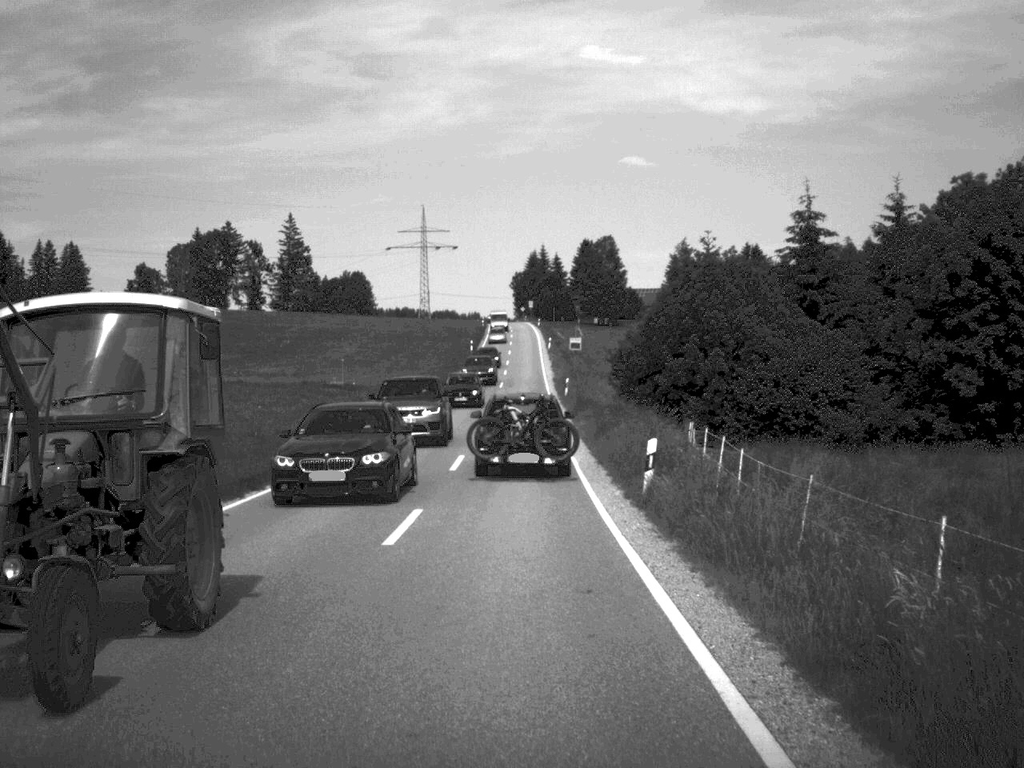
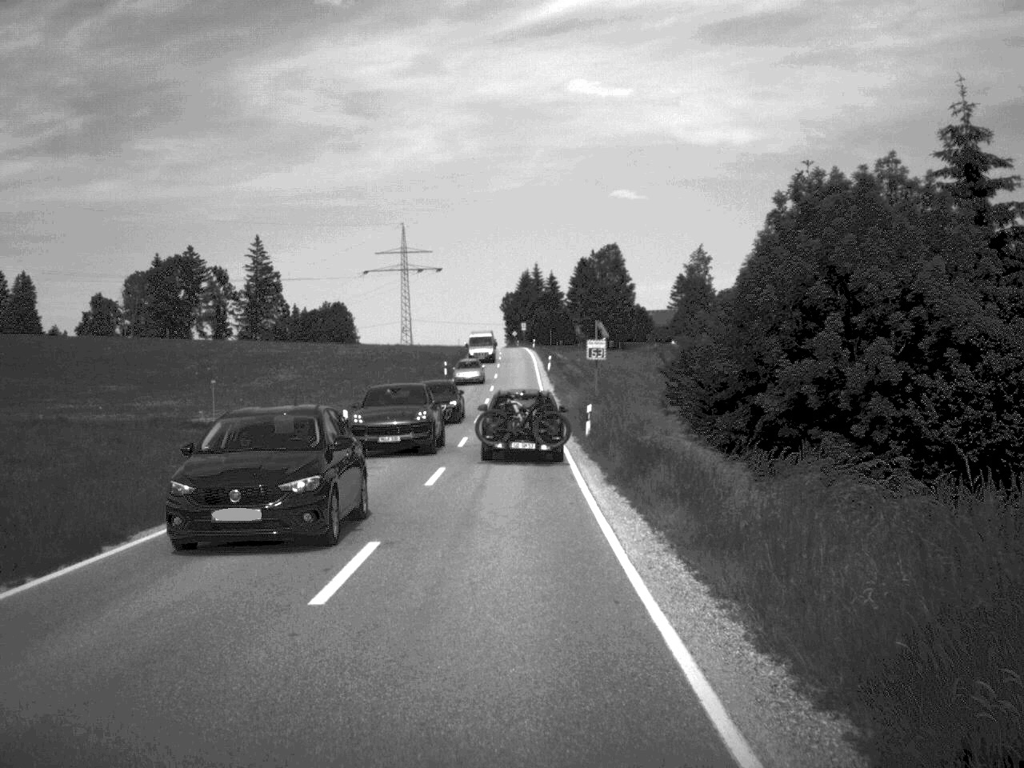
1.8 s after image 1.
(+0.1, +27.9) m; 0°
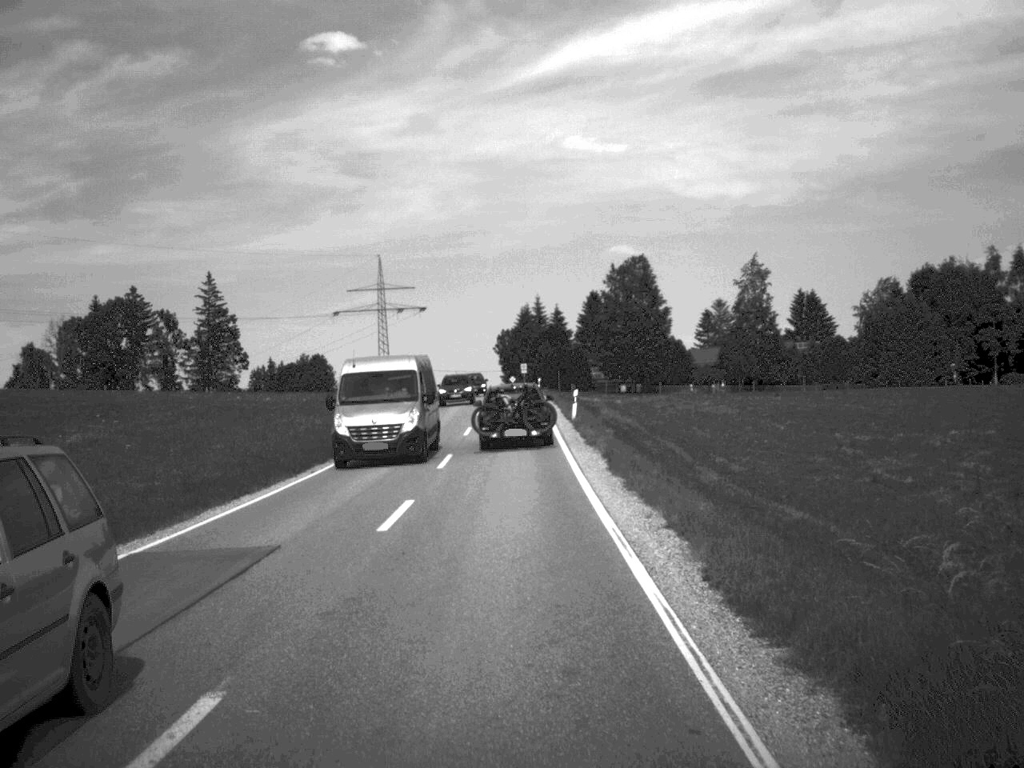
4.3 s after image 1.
(-0.1, +41.3) m; 0°
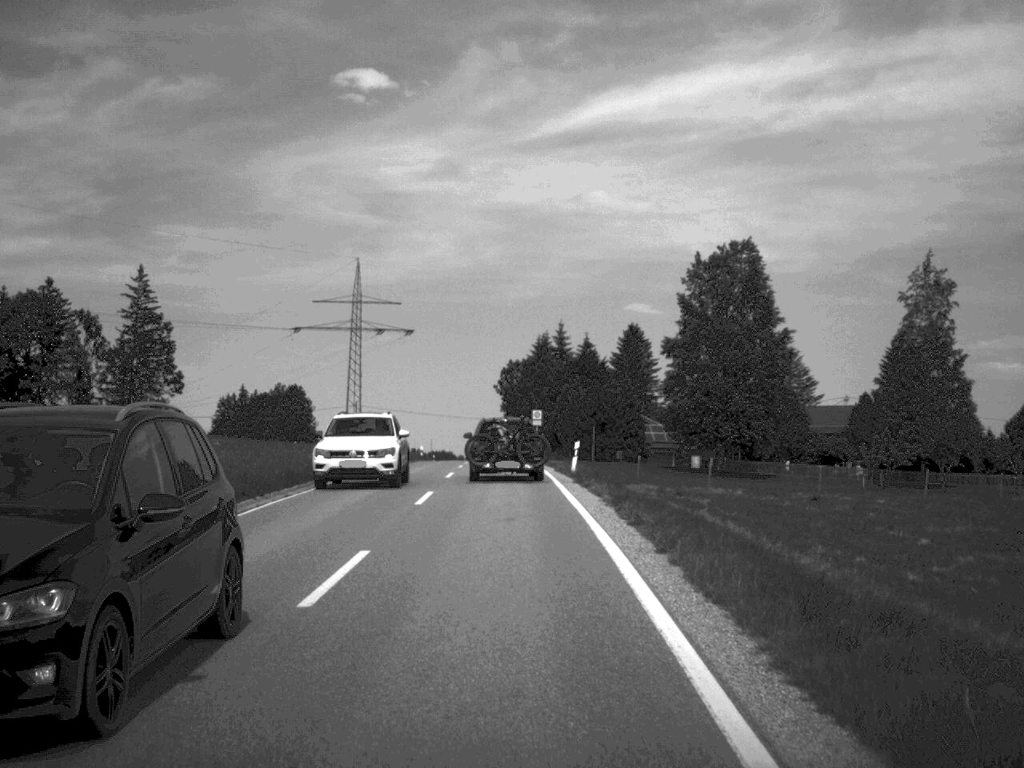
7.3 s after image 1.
(-0.2, +52.0) m; 0°
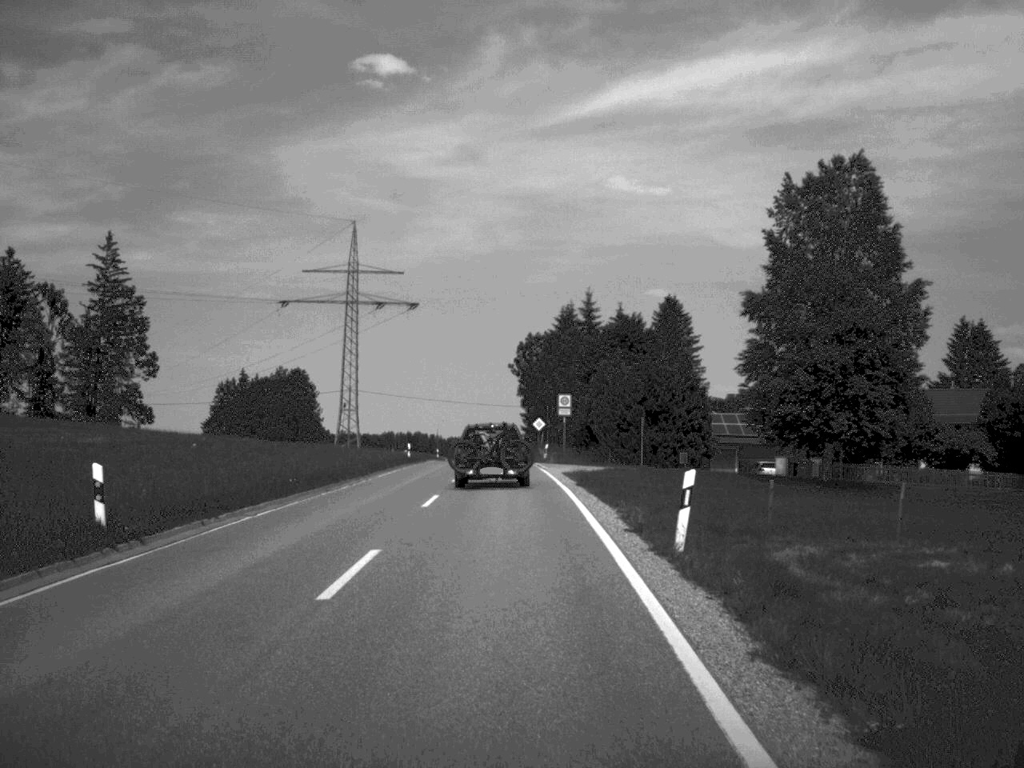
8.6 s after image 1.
(-0.2, +22.2) m; -1°
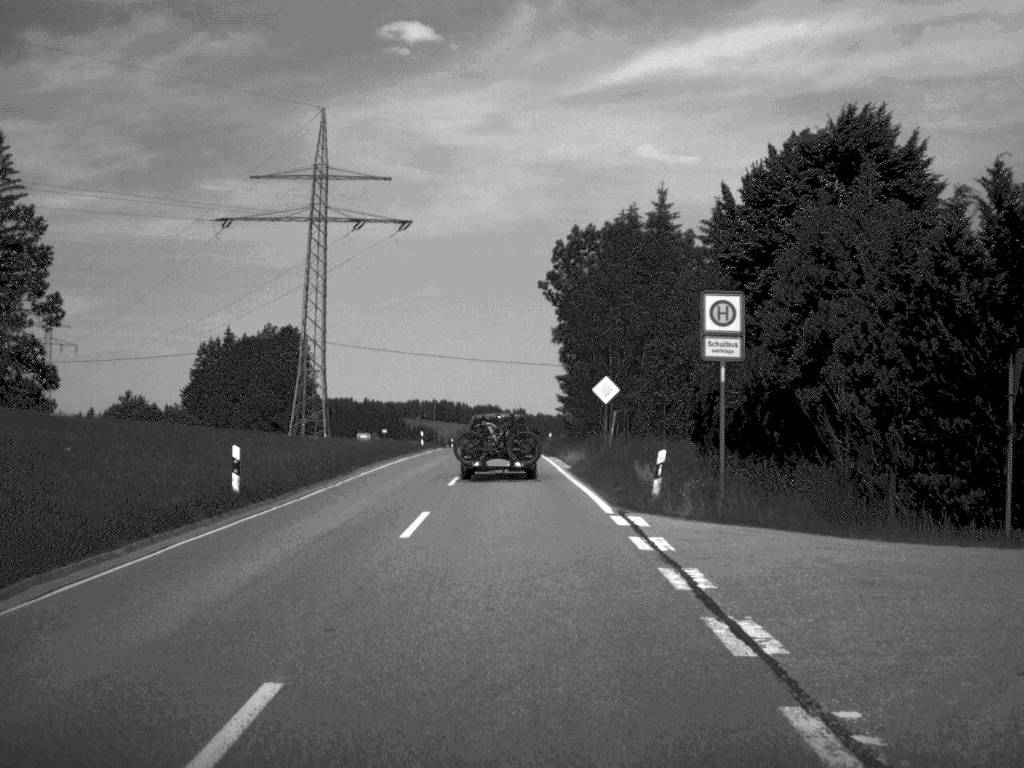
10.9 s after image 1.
(-0.6, +43.3) m; -1°
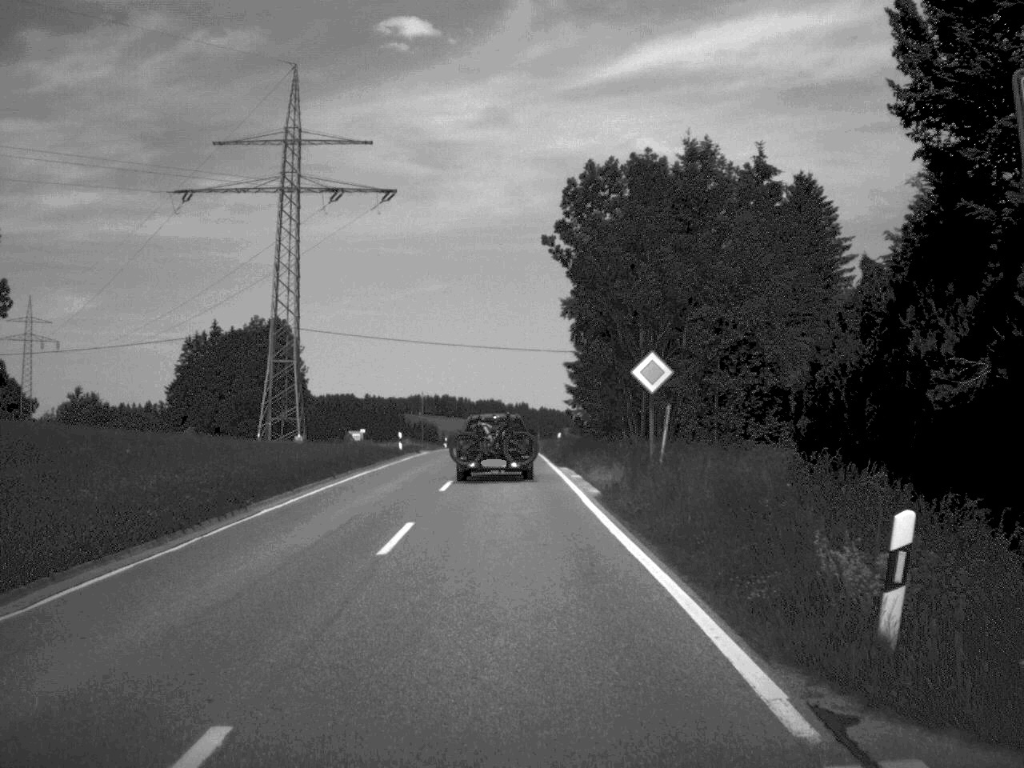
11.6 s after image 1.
(0.0, +13.1) m; 0°
